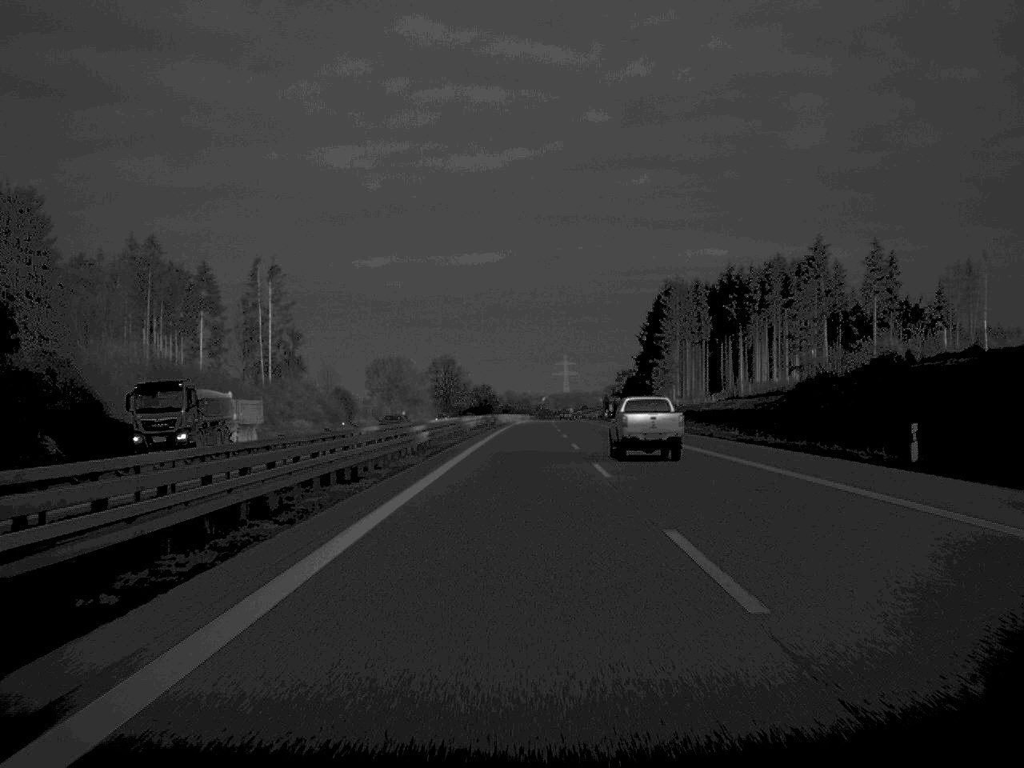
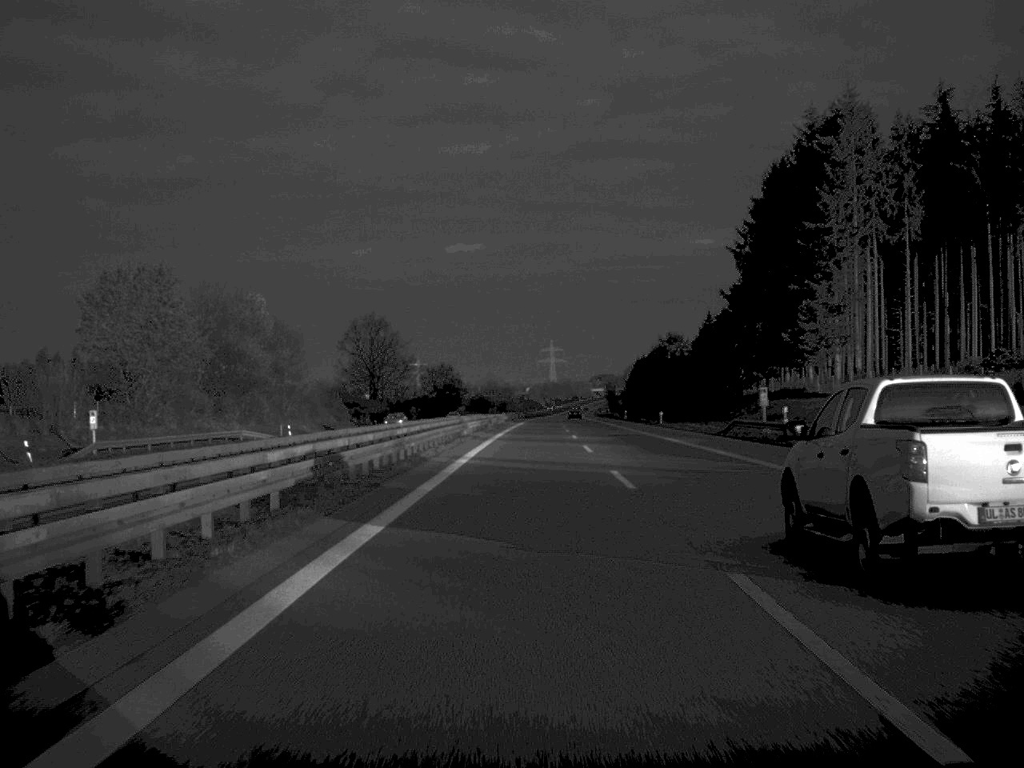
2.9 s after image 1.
(+0.8, +130.5) m; +1°
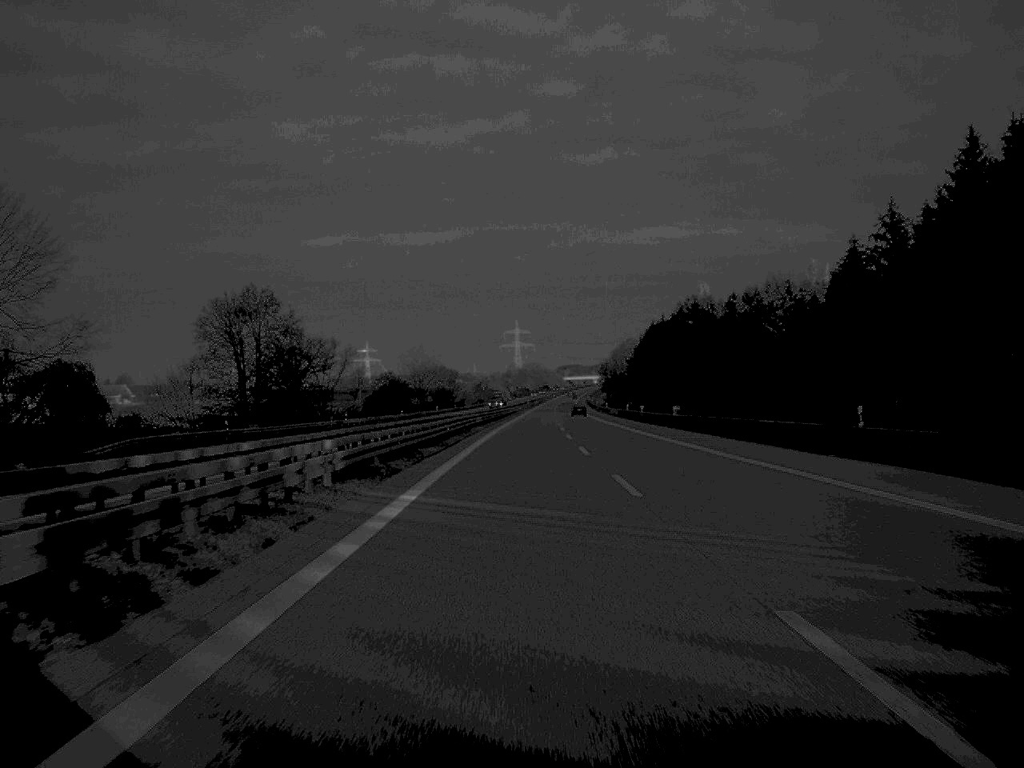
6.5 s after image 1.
(+2.4, +163.6) m; +2°
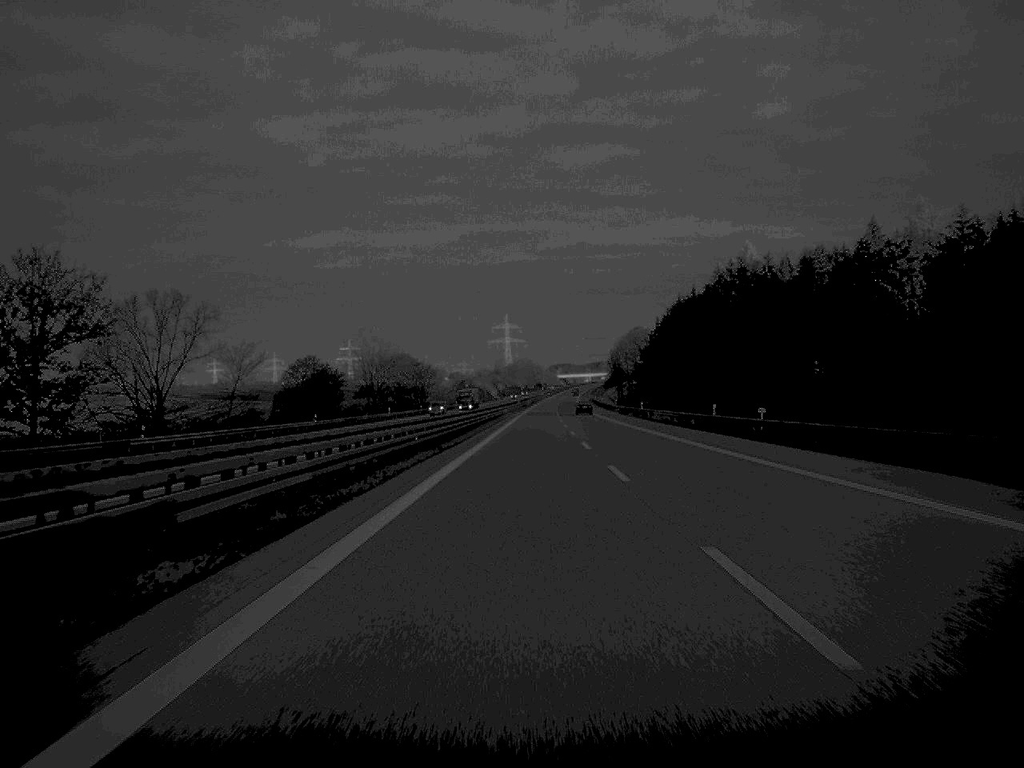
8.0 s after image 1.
(+0.2, +67.7) m; 0°
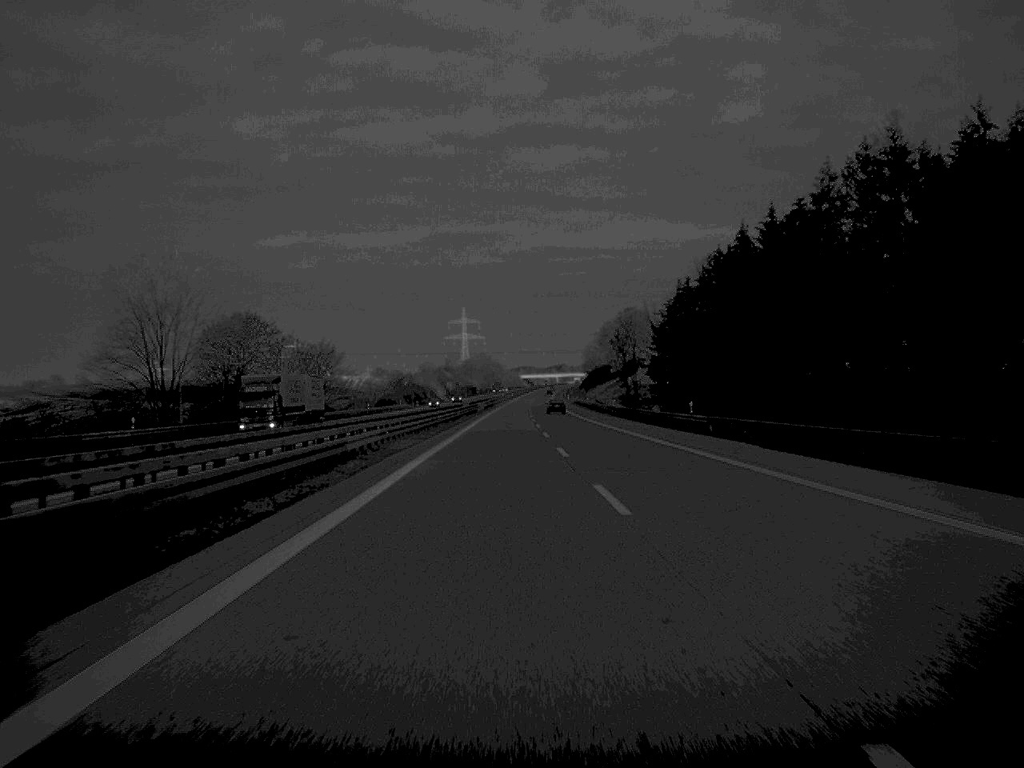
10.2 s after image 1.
(+1.1, +97.7) m; +2°
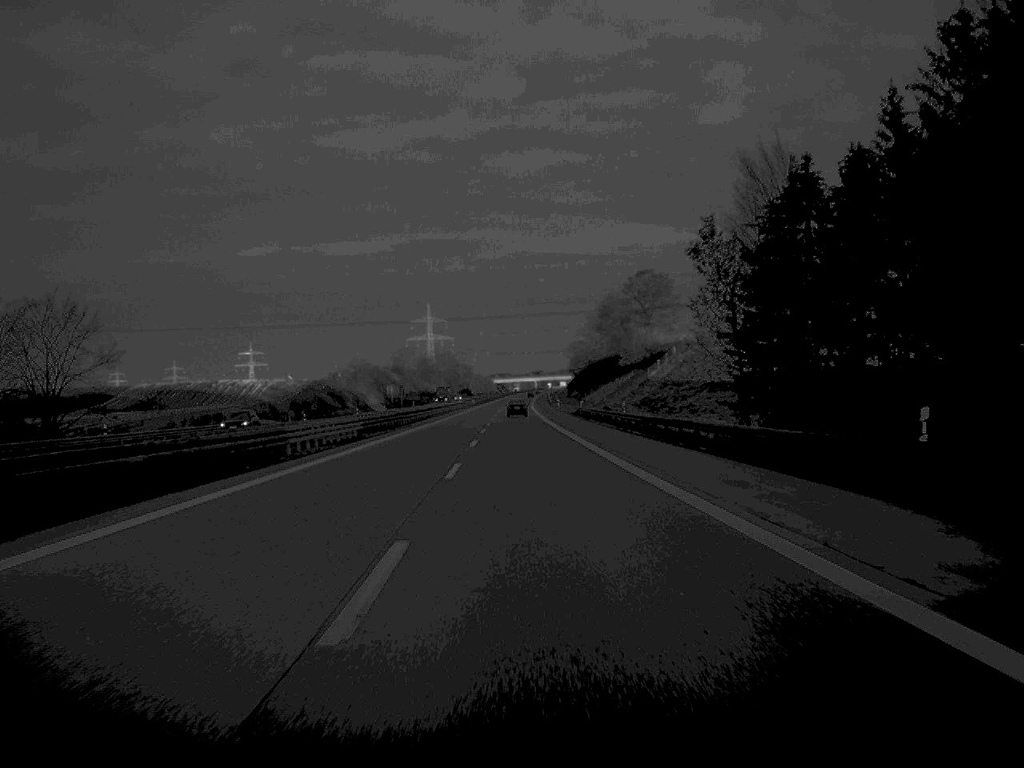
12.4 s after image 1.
(+1.4, +99.1) m; +1°
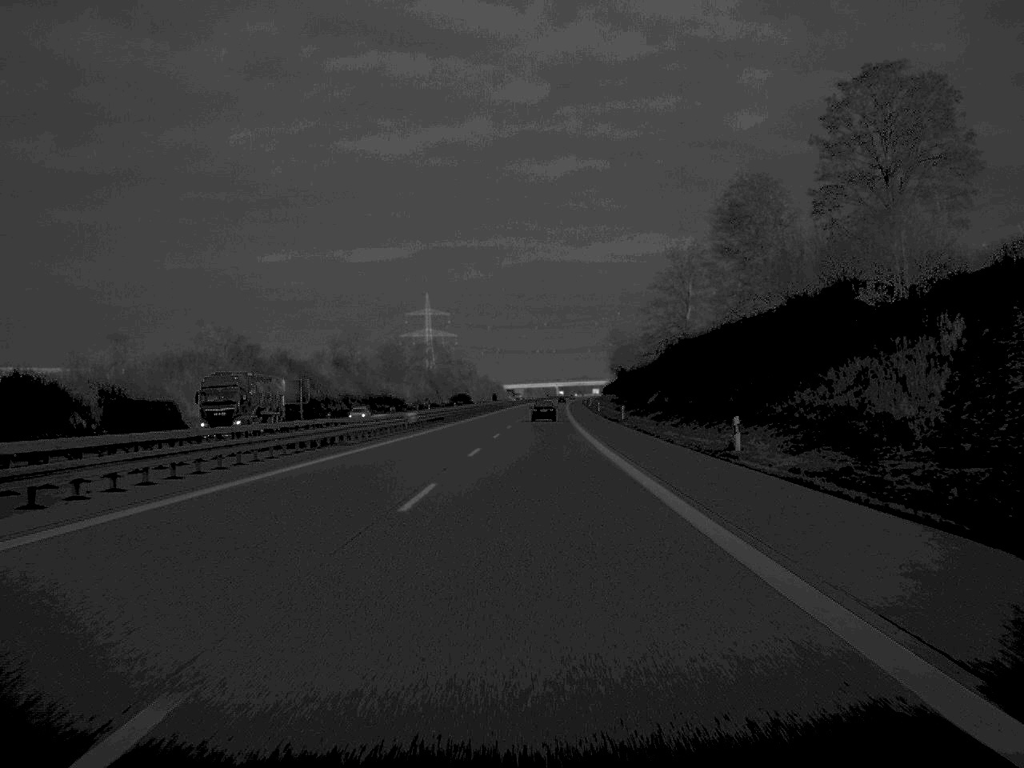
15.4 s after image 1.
(-1.2, +133.4) m; -1°
